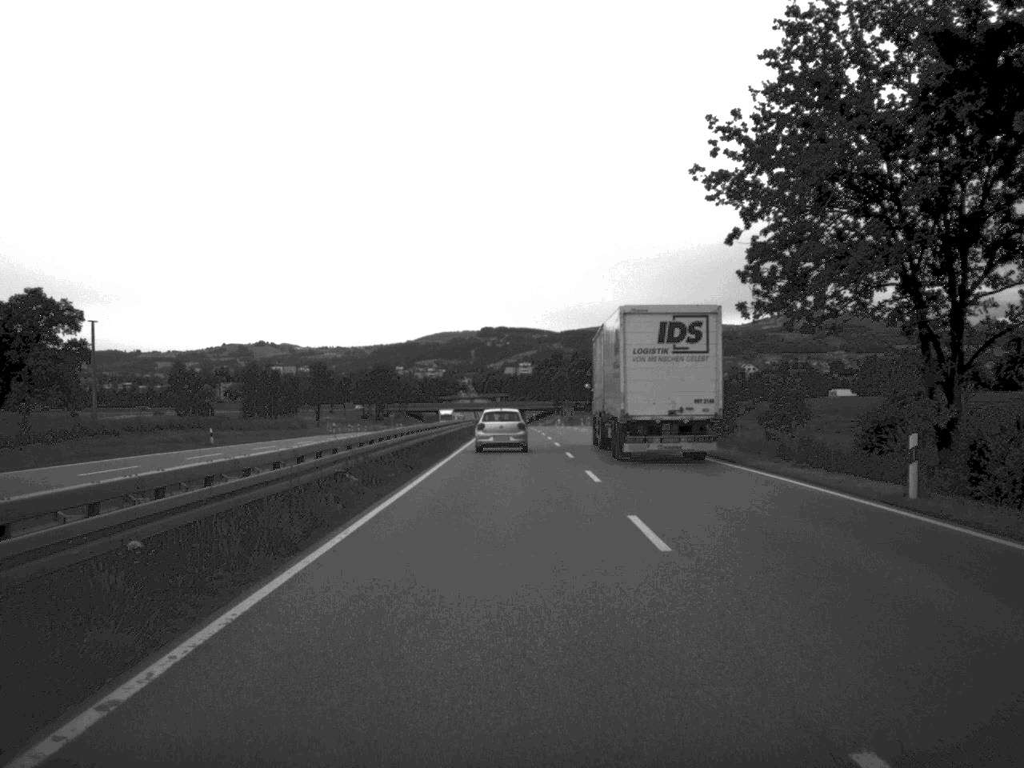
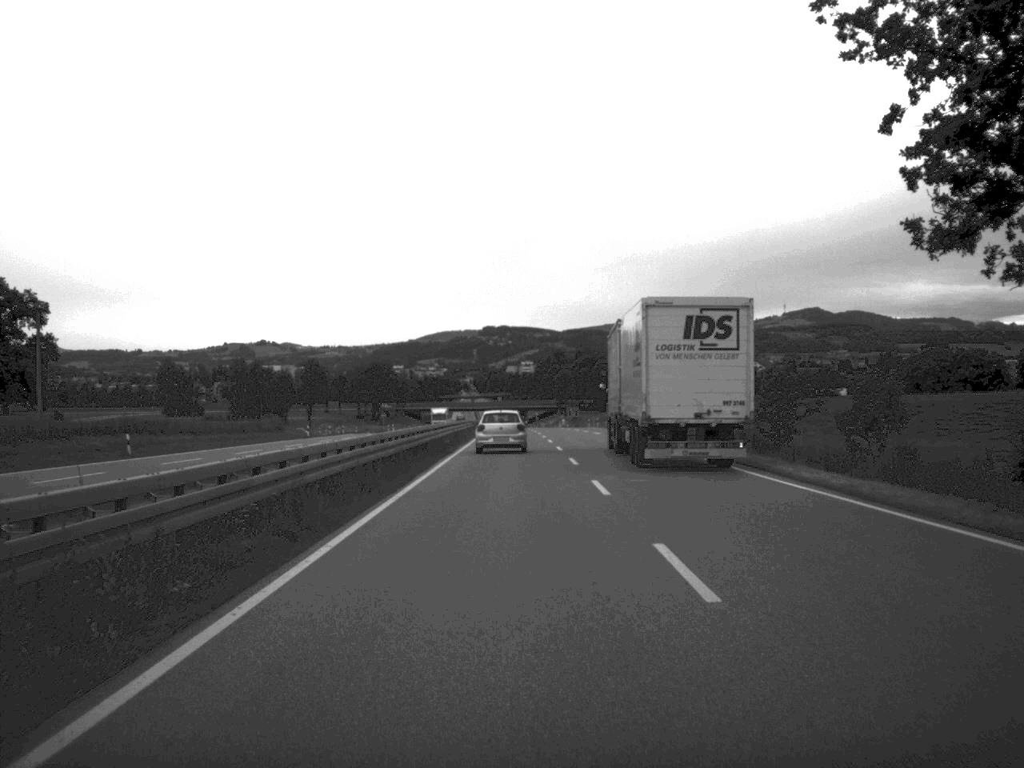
(0.0, +15.1) m; 0°
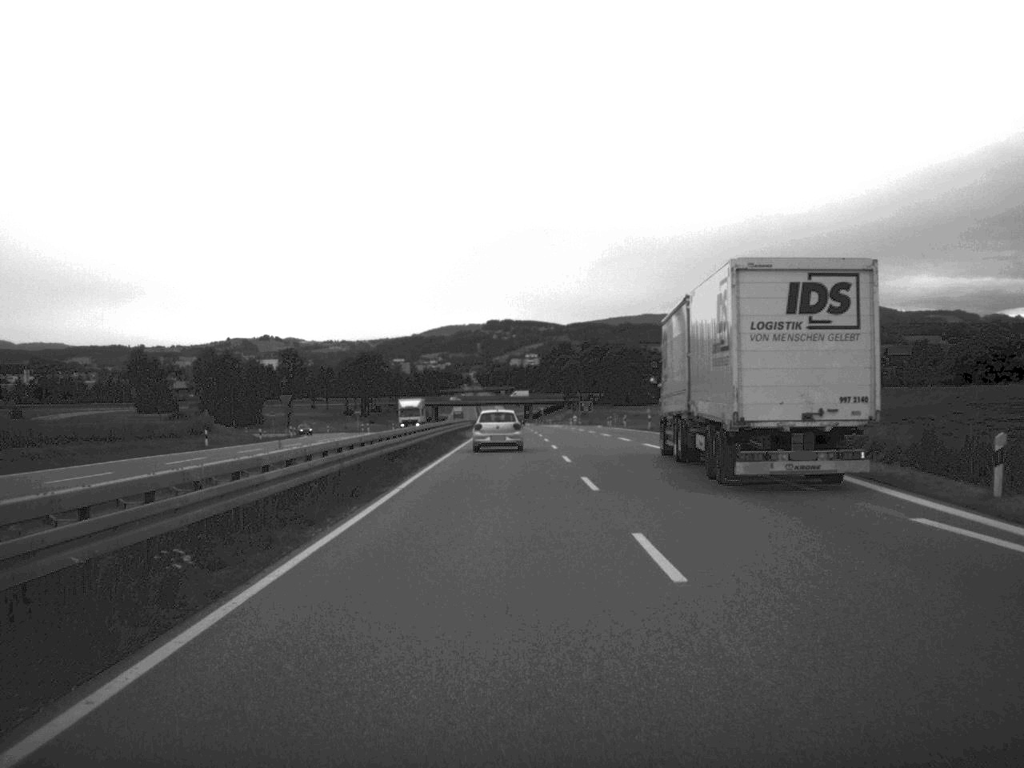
(0.0, +34.2) m; 0°
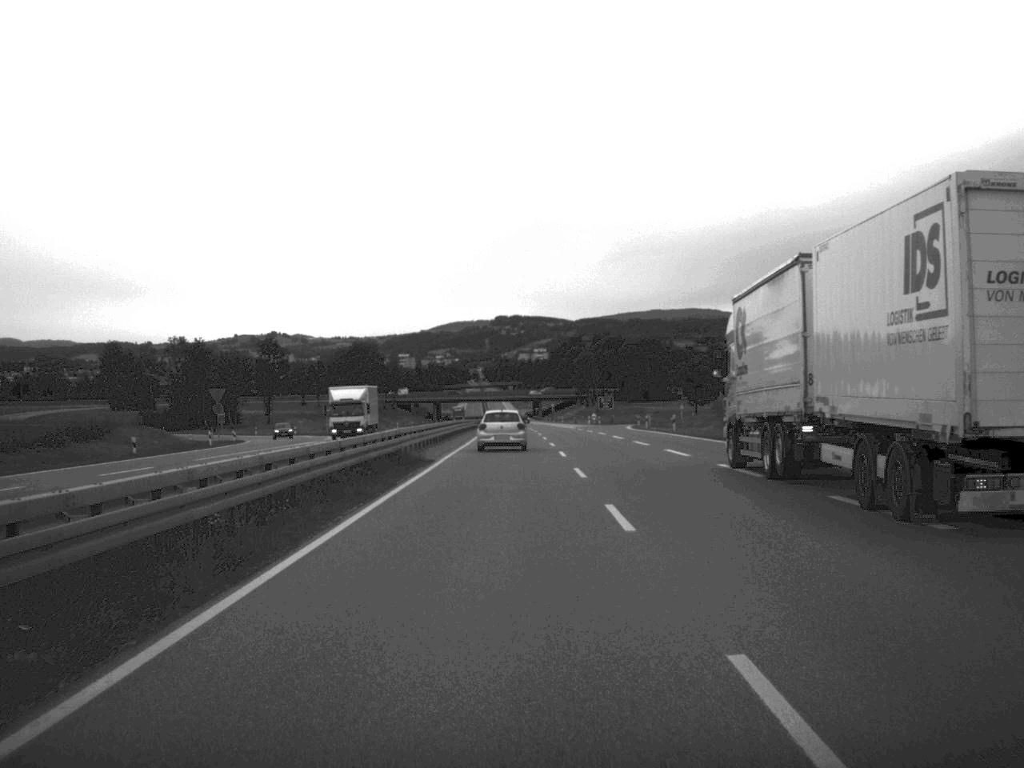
(-0.1, +31.0) m; 0°
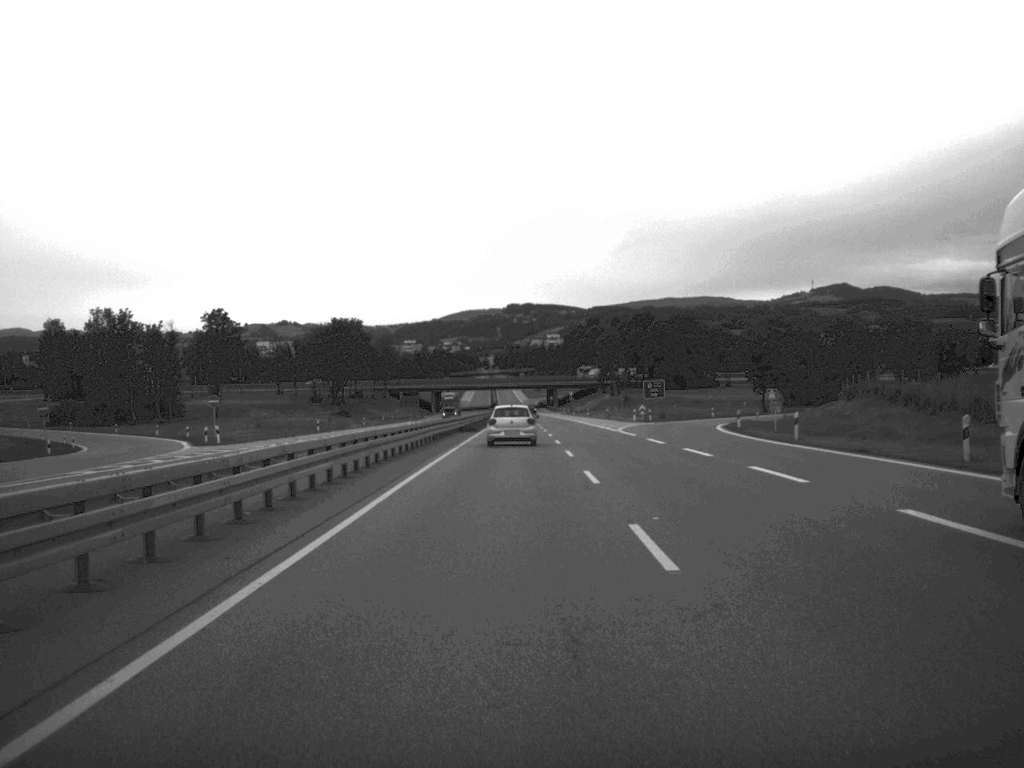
(-0.3, +51.2) m; -1°
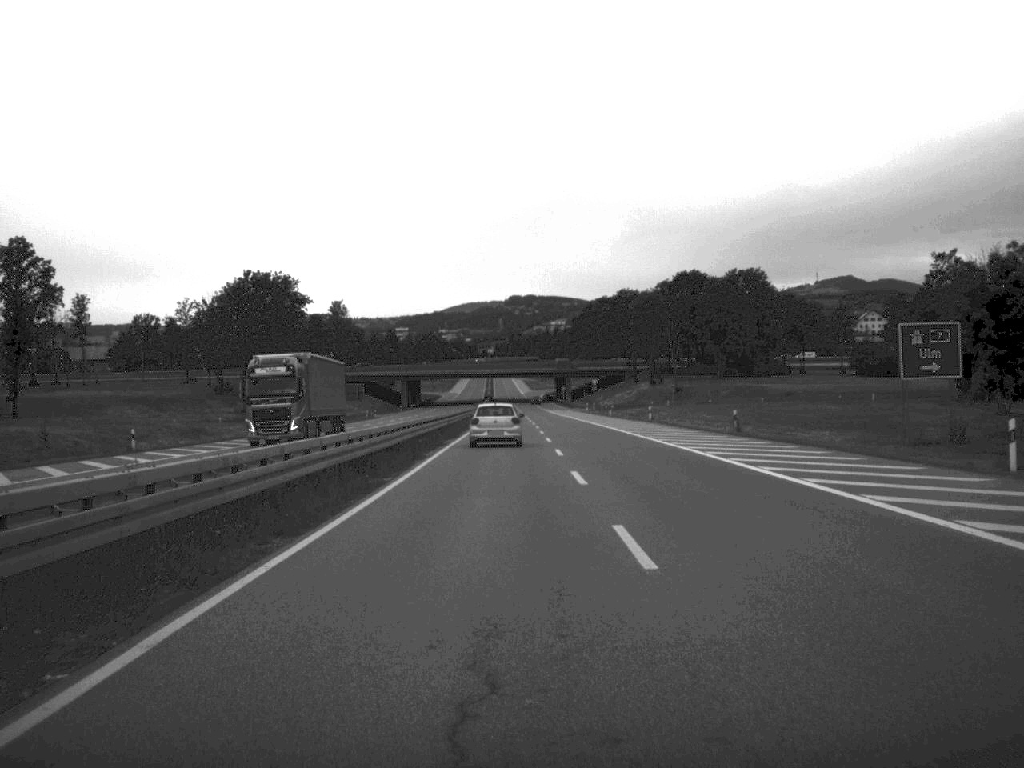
(-0.3, +82.5) m; 0°
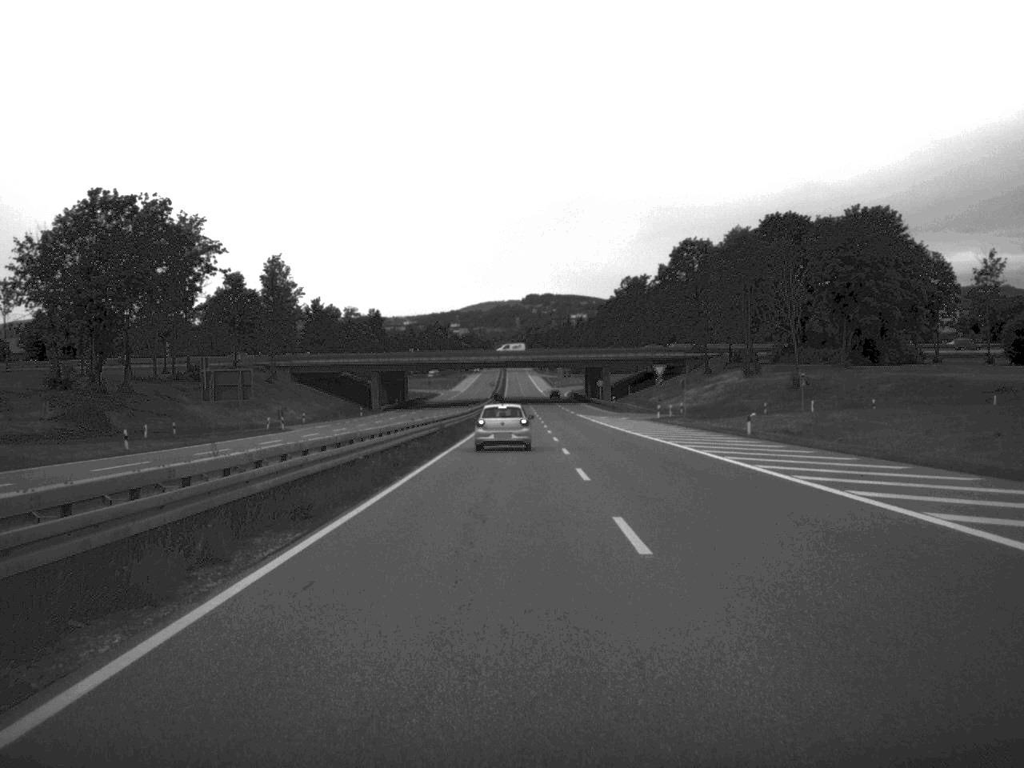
(-0.6, +69.5) m; -1°
